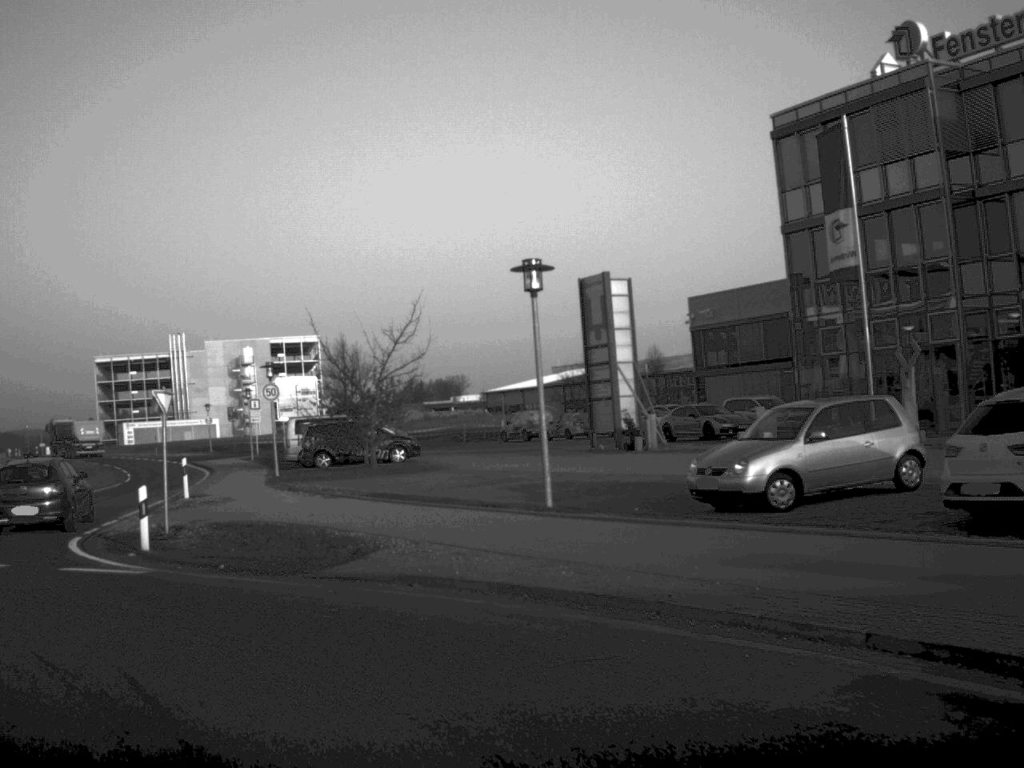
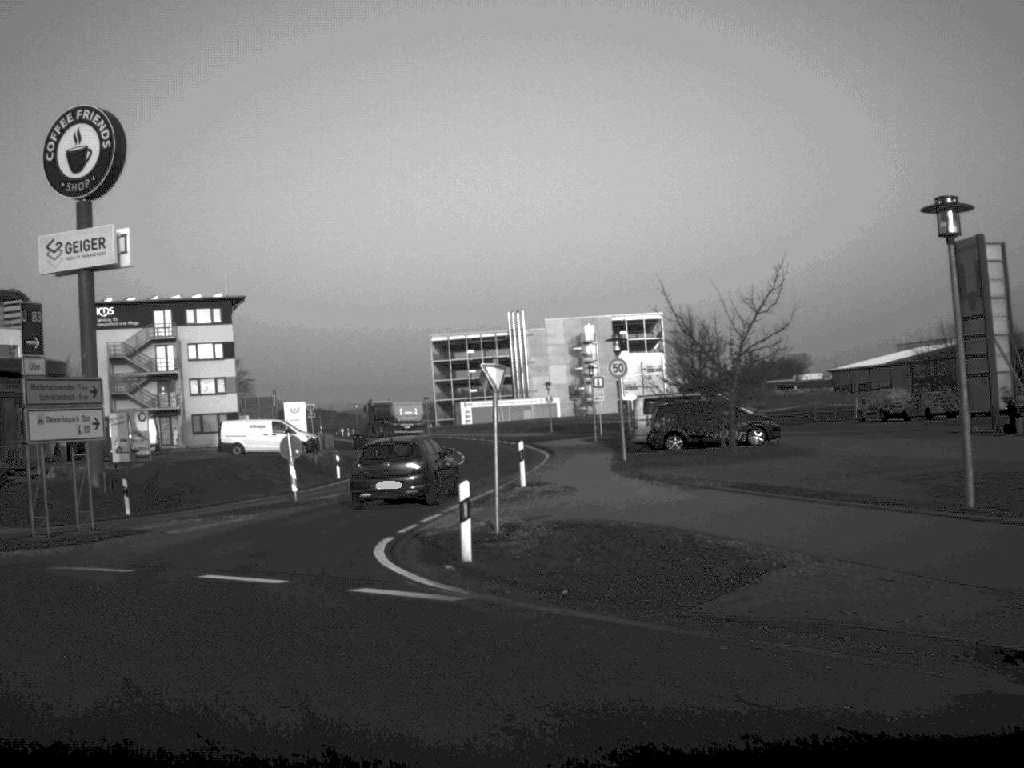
(-0.5, +3.8) m; -15°
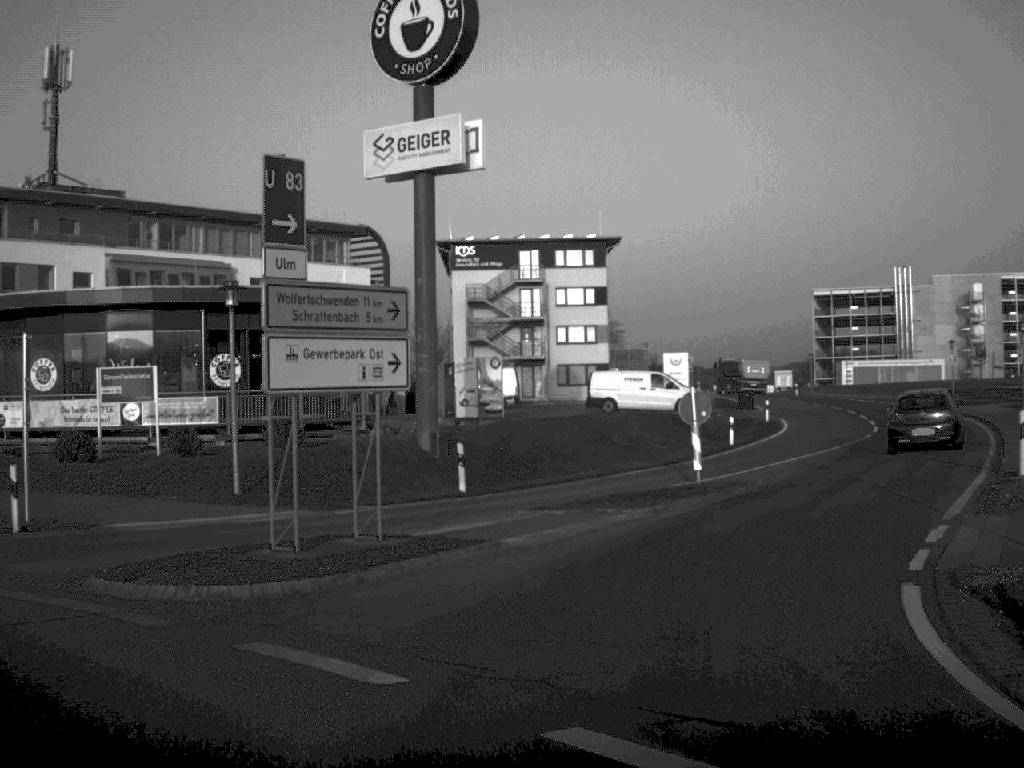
(-1.8, +8.9) m; -15°
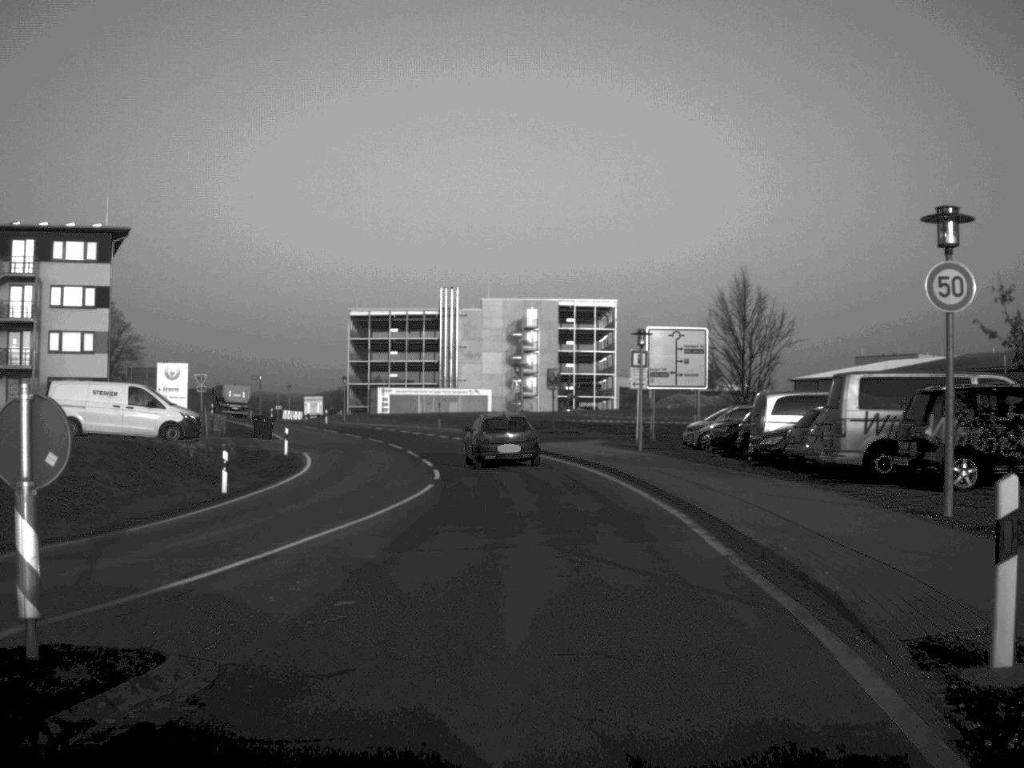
(+2.7, +14.3) m; +21°
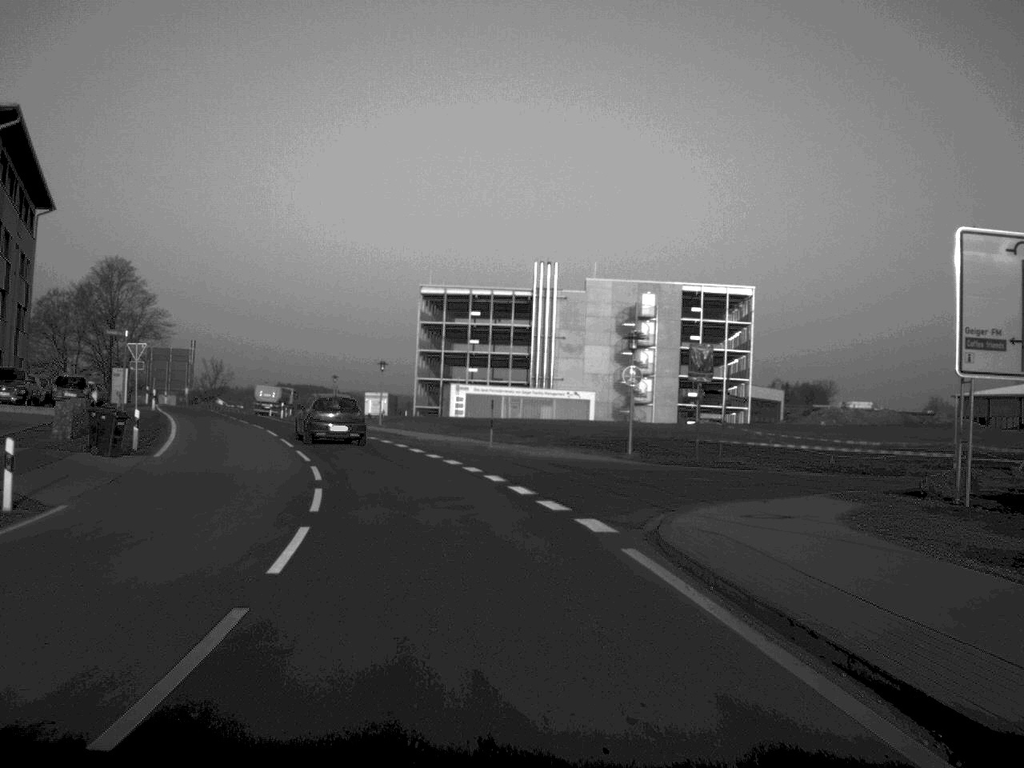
(-0.4, +31.7) m; -5°
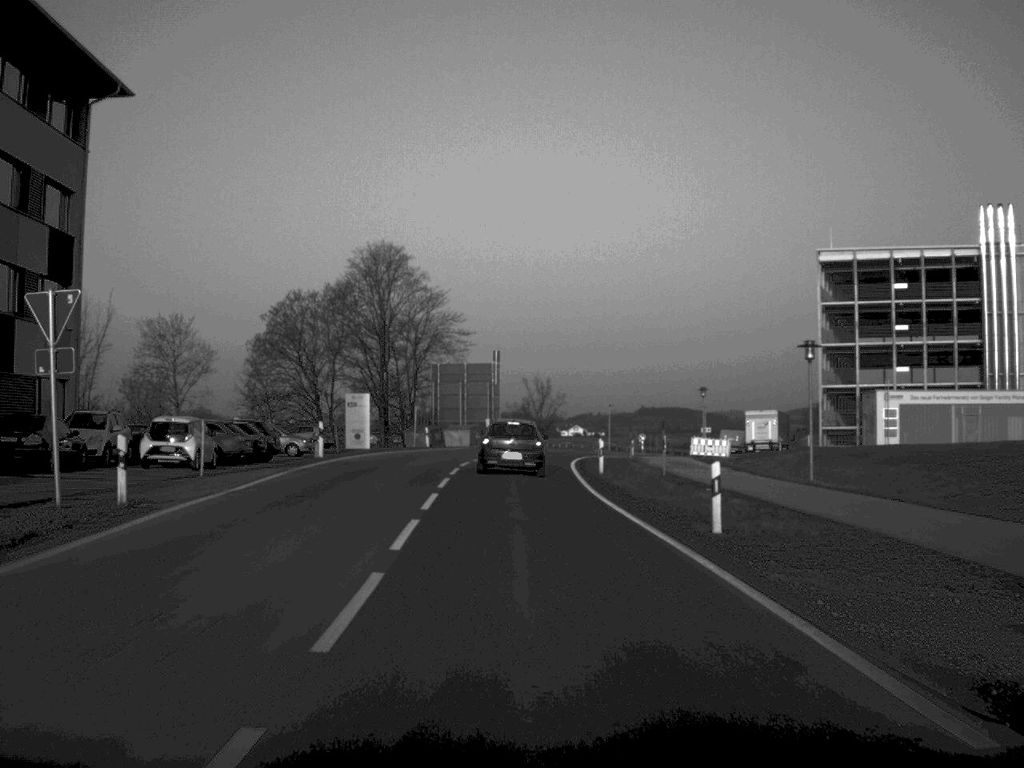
(-5.8, +39.5) m; -16°
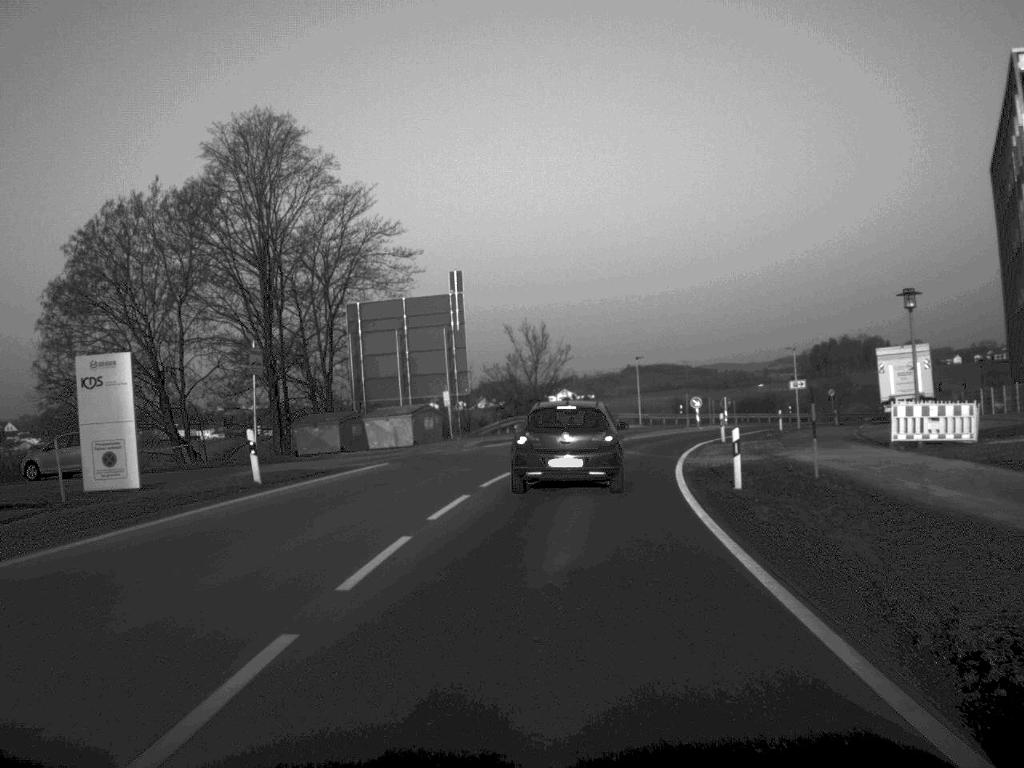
(-0.2, +39.7) m; +1°
